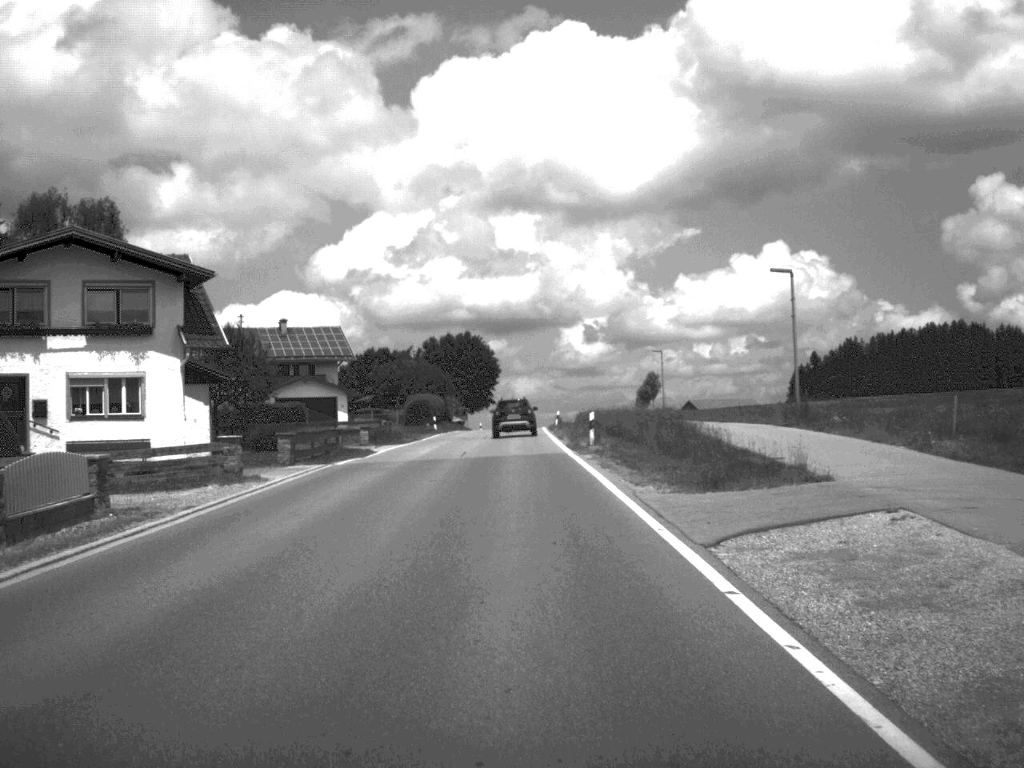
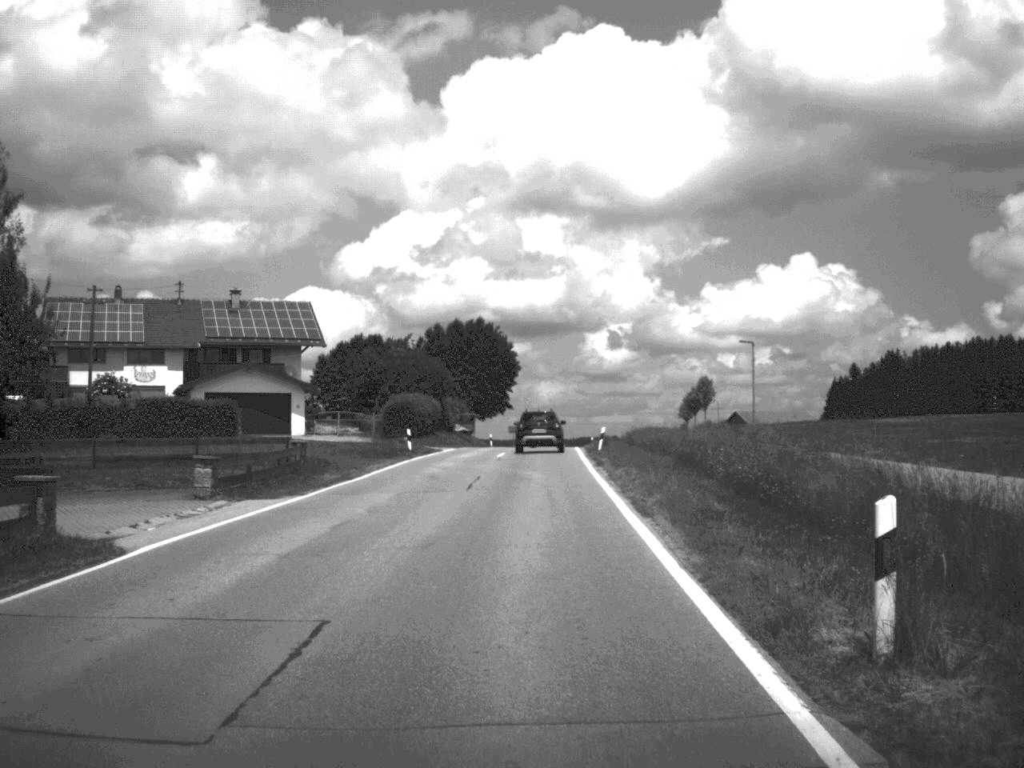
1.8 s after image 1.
(-0.2, +27.7) m; -1°
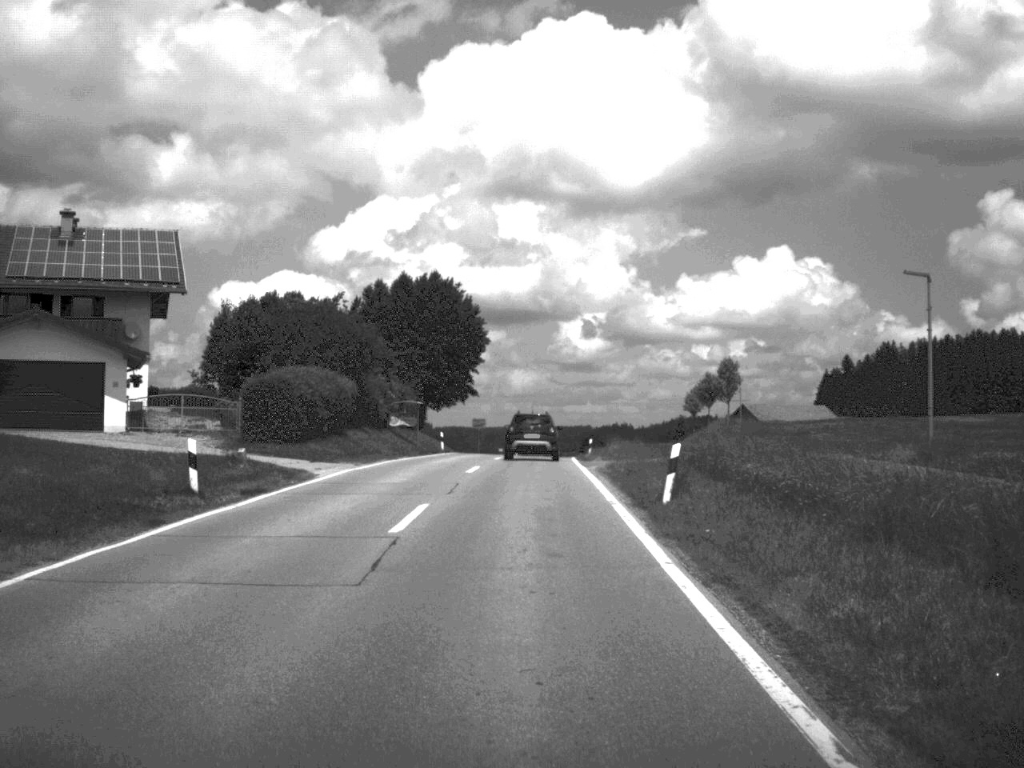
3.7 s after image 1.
(+0.2, +29.1) m; +1°
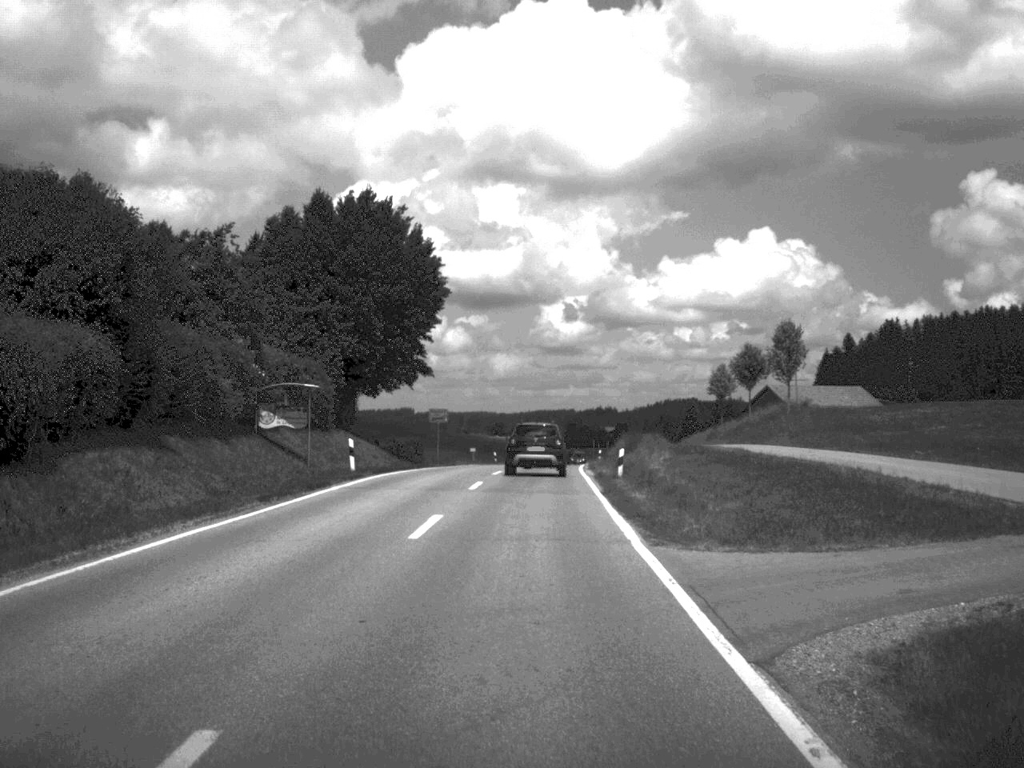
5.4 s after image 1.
(+0.1, +27.9) m; +1°
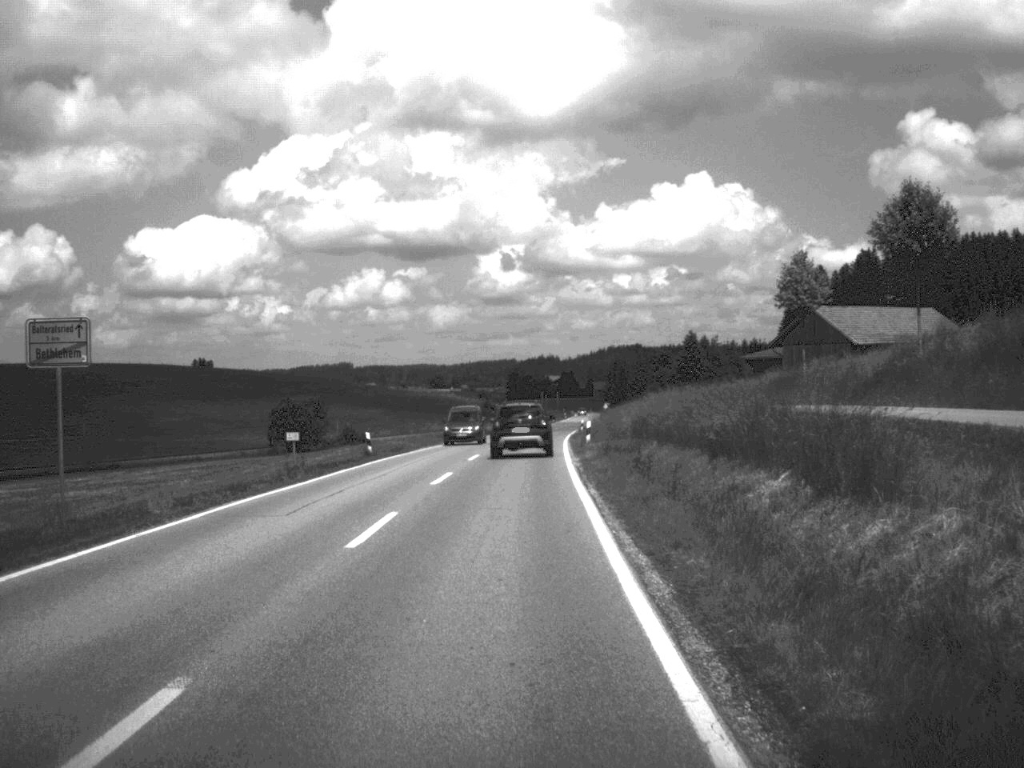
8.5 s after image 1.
(+1.0, +46.8) m; +2°
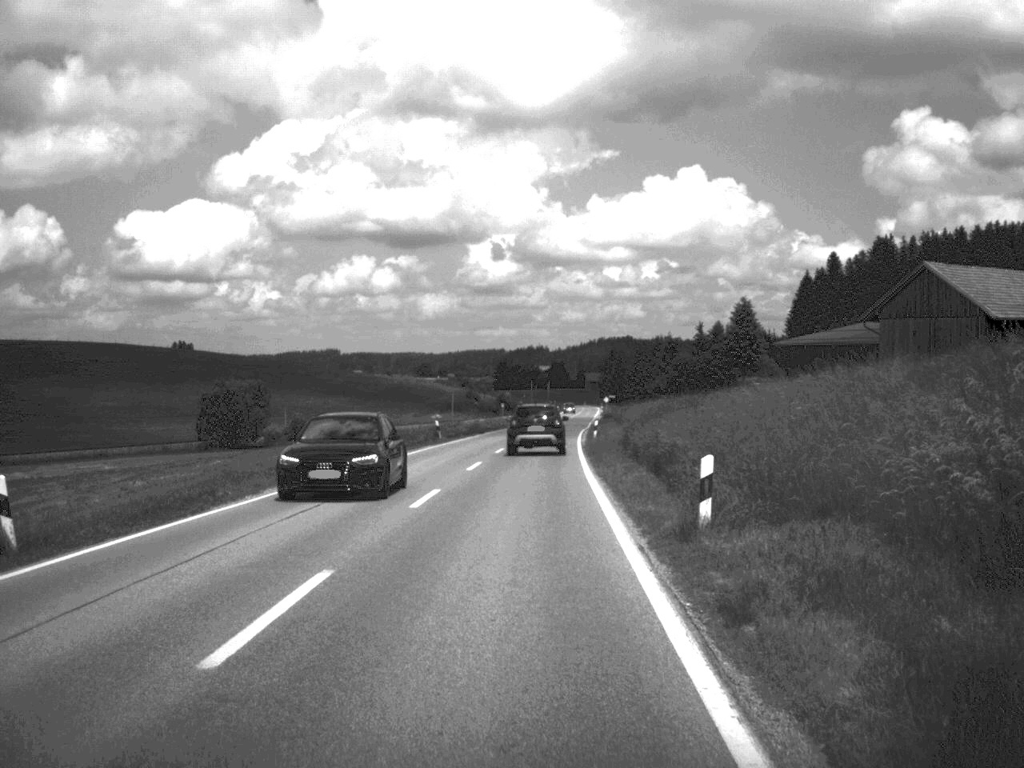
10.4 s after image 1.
(+0.1, +29.5) m; 0°
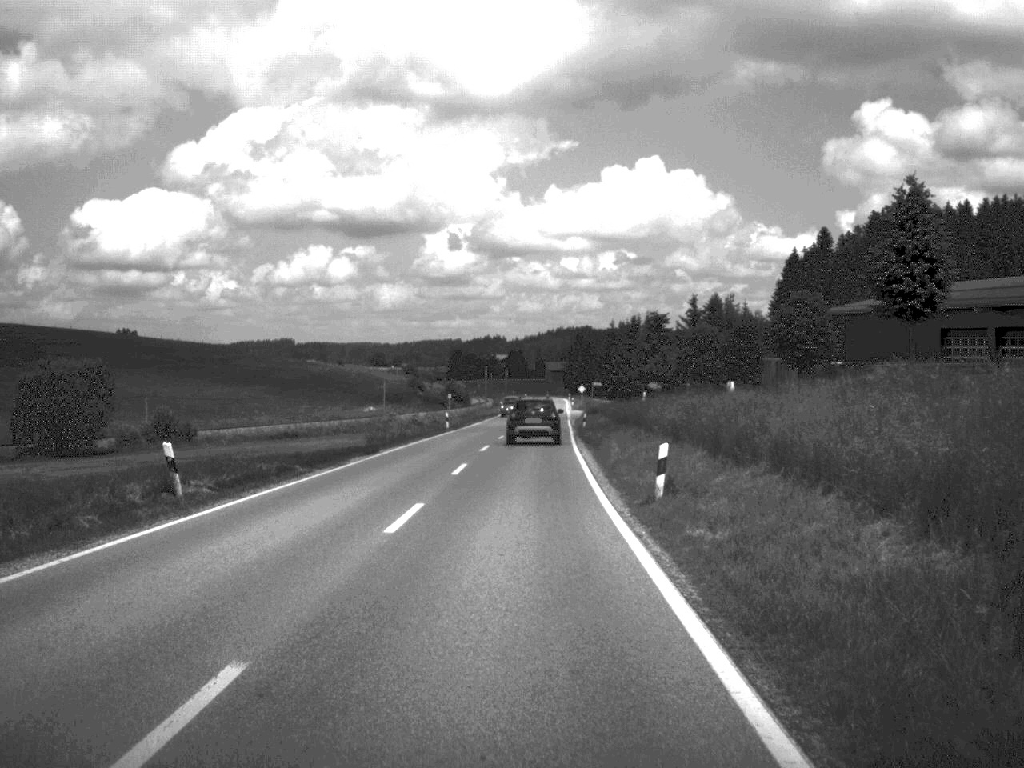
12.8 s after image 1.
(+0.5, +39.3) m; +2°
